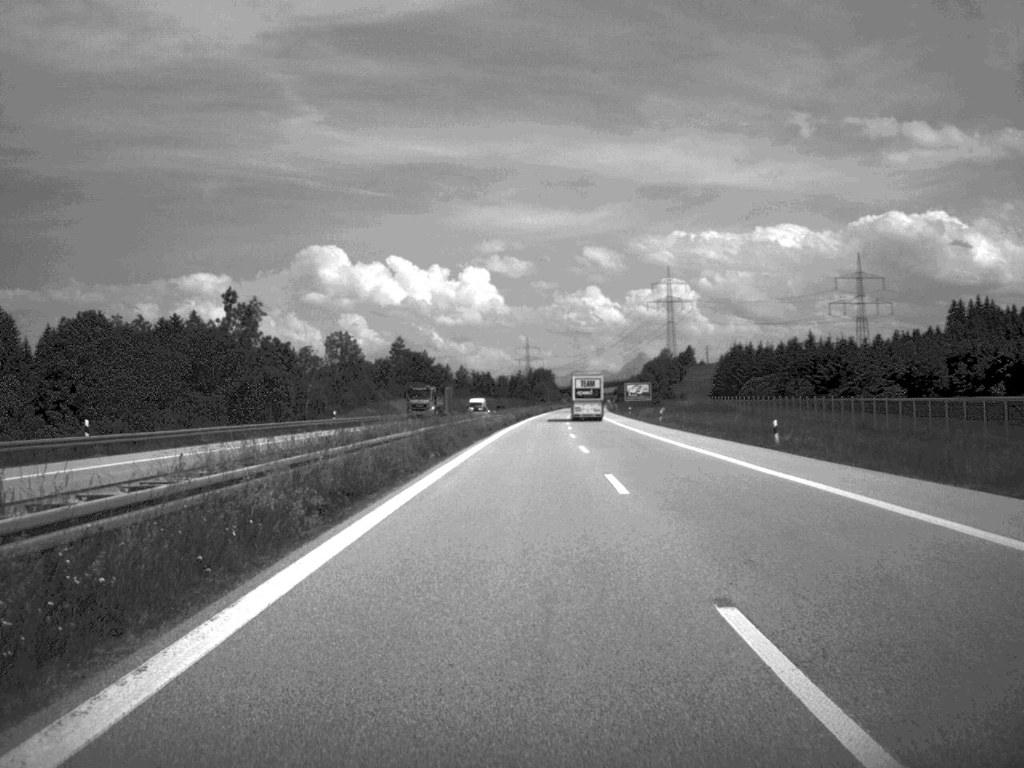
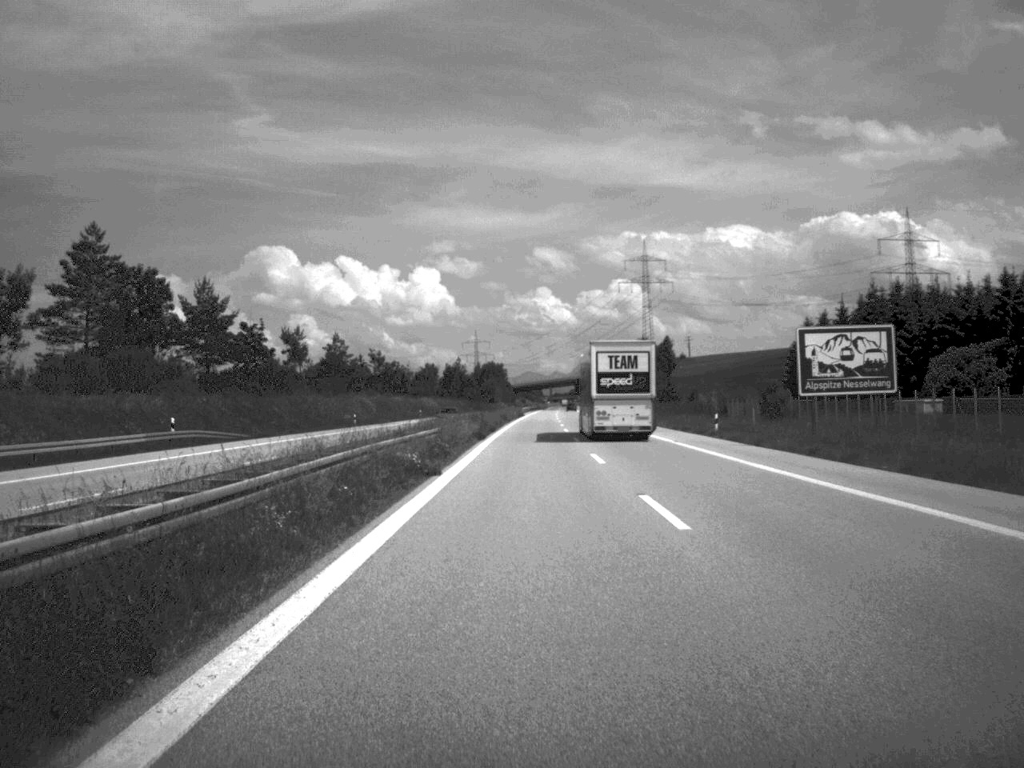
(+2.4, +130.4) m; +2°
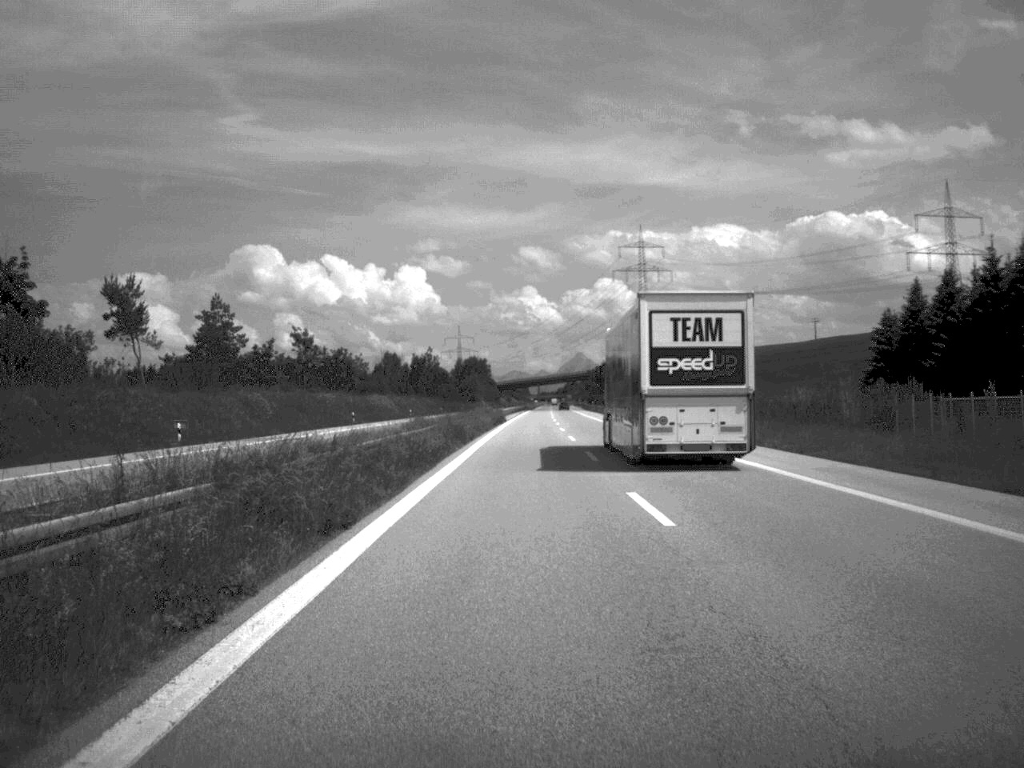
(+0.3, +52.9) m; +1°
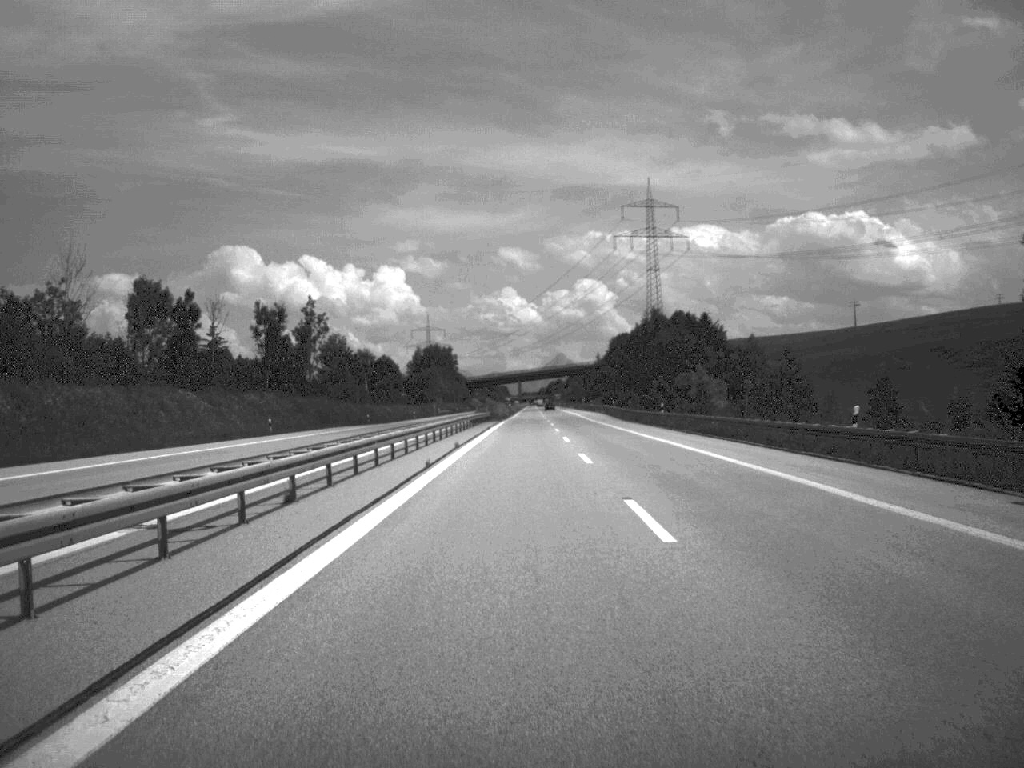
(+1.0, +125.4) m; +1°
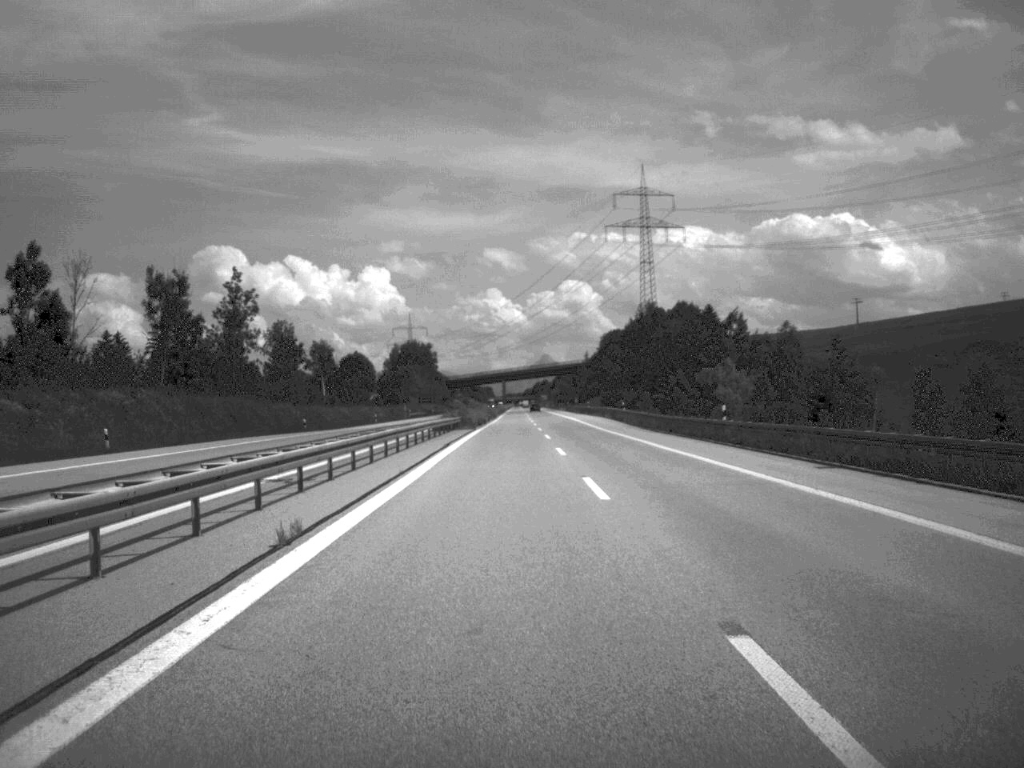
(+0.2, +29.2) m; +1°
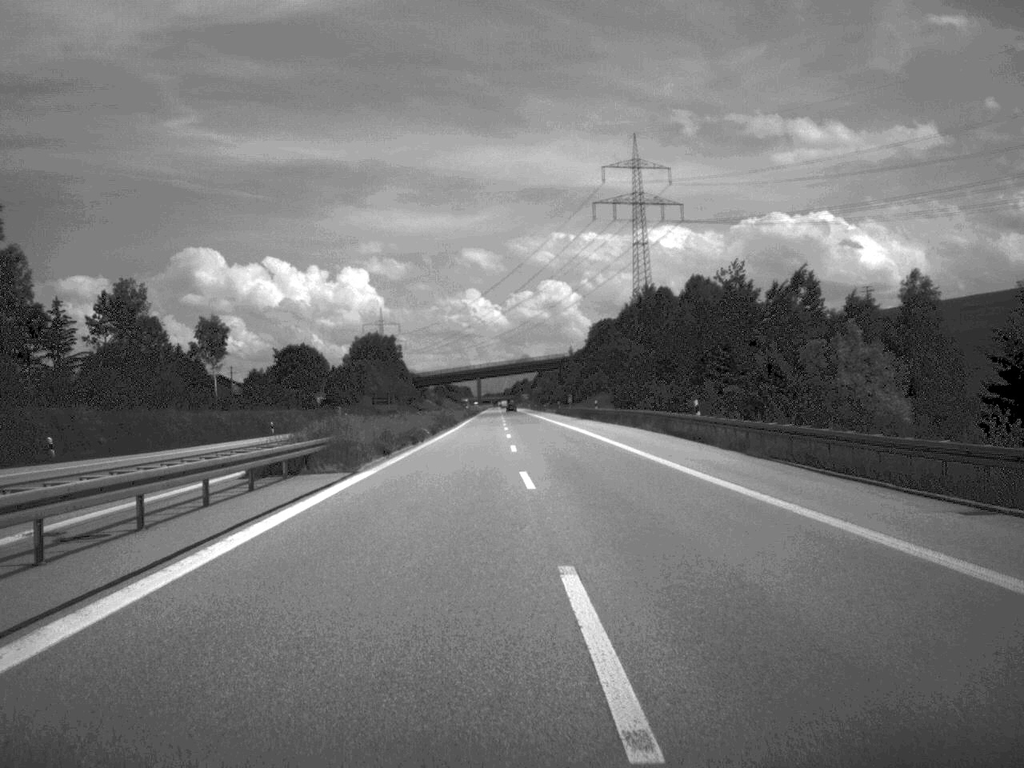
(+0.4, +50.2) m; +1°
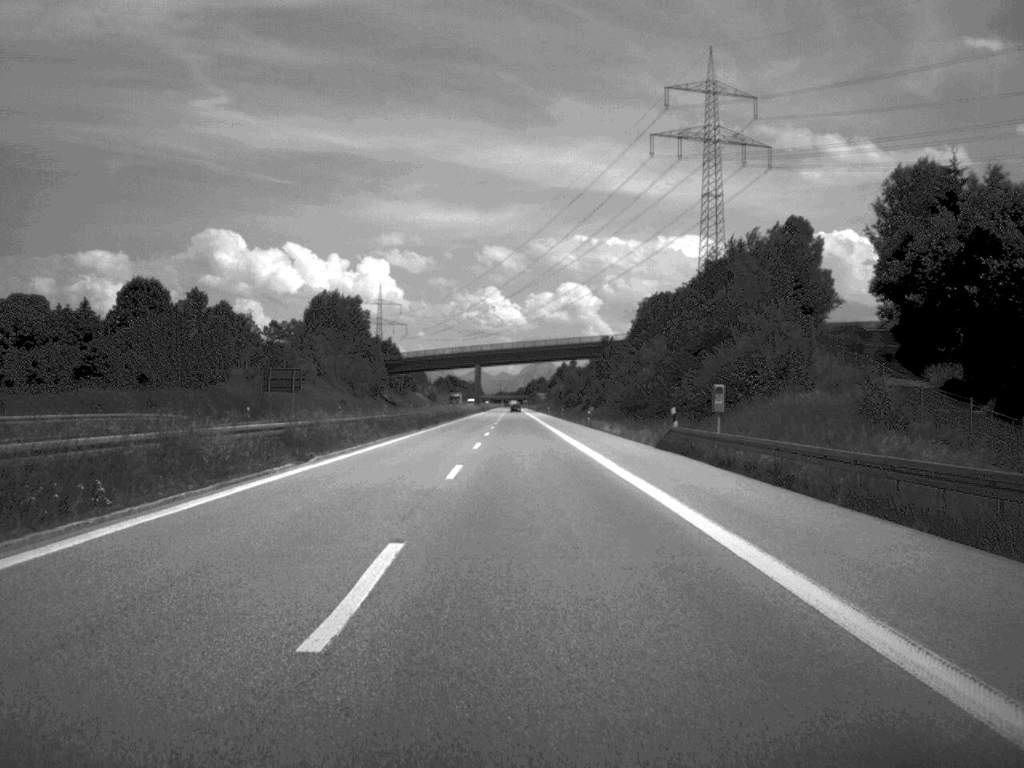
(-0.6, +103.7) m; -1°
